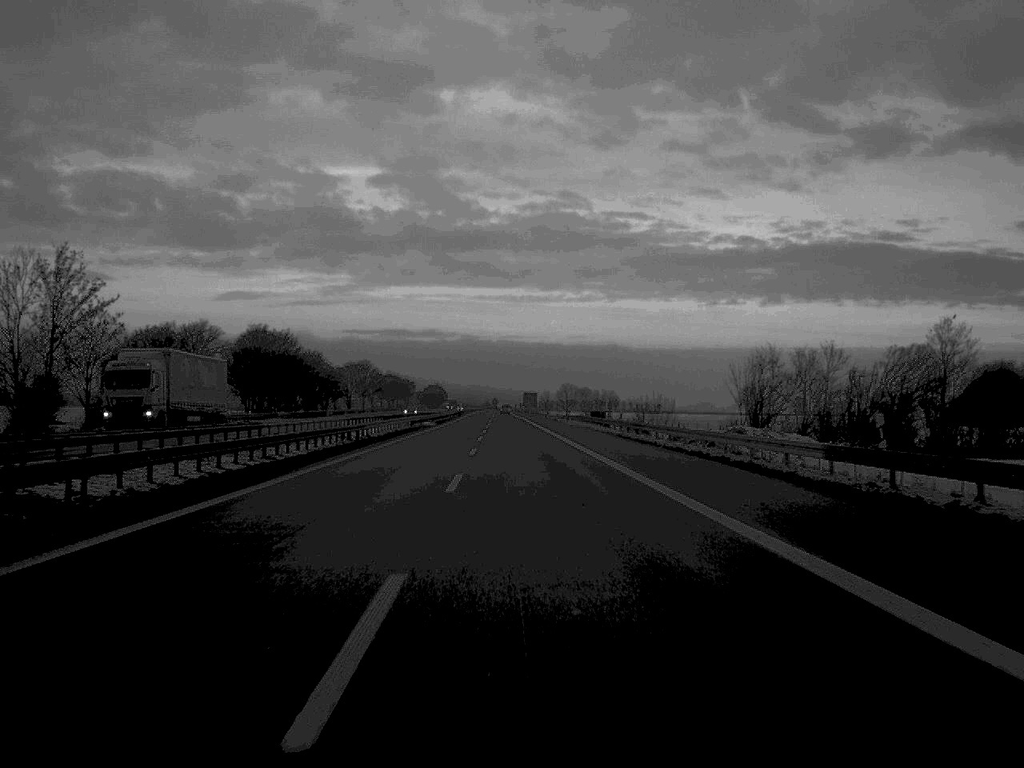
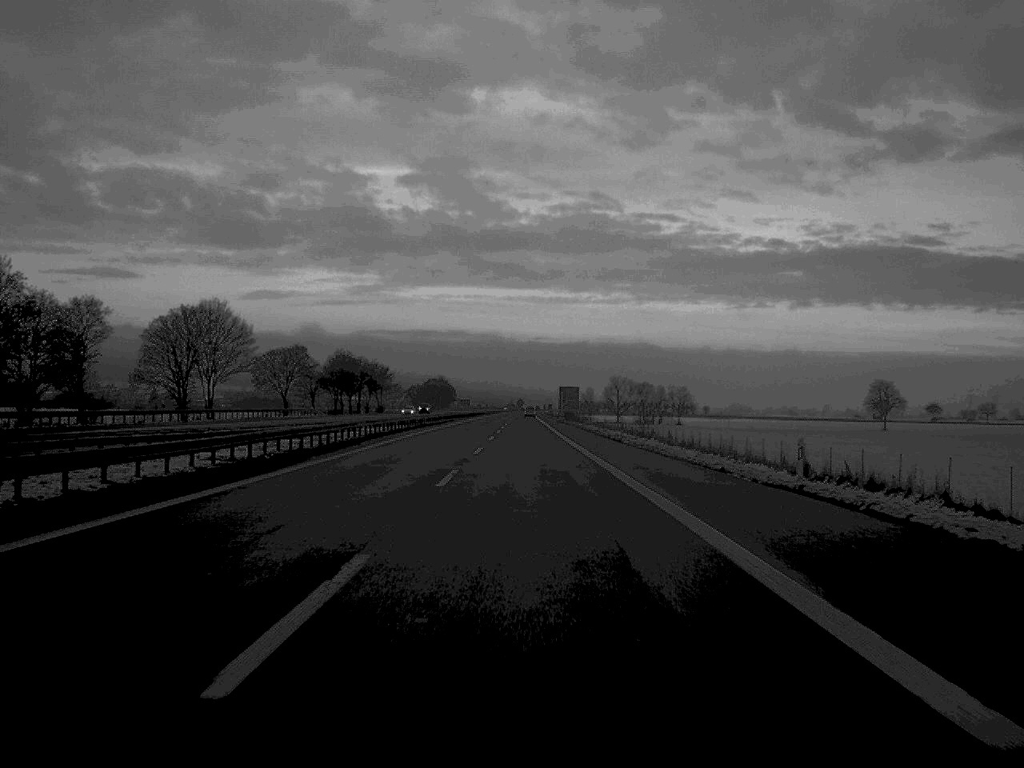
(-2.1, +141.4) m; -1°
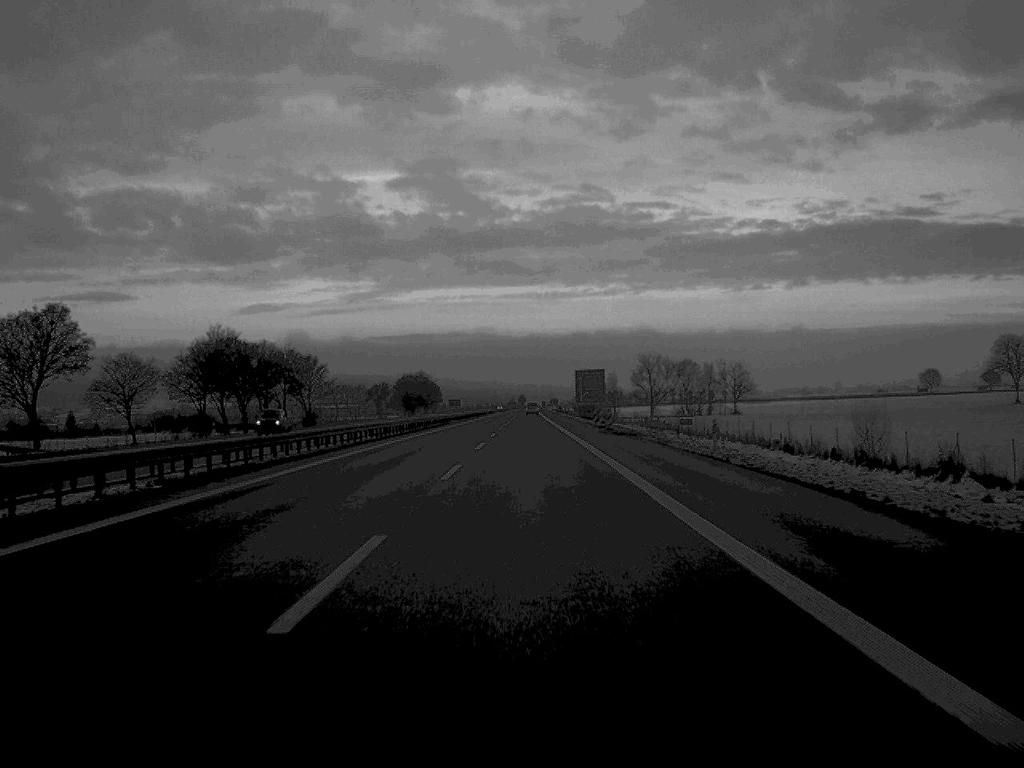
(0.0, +87.4) m; 0°
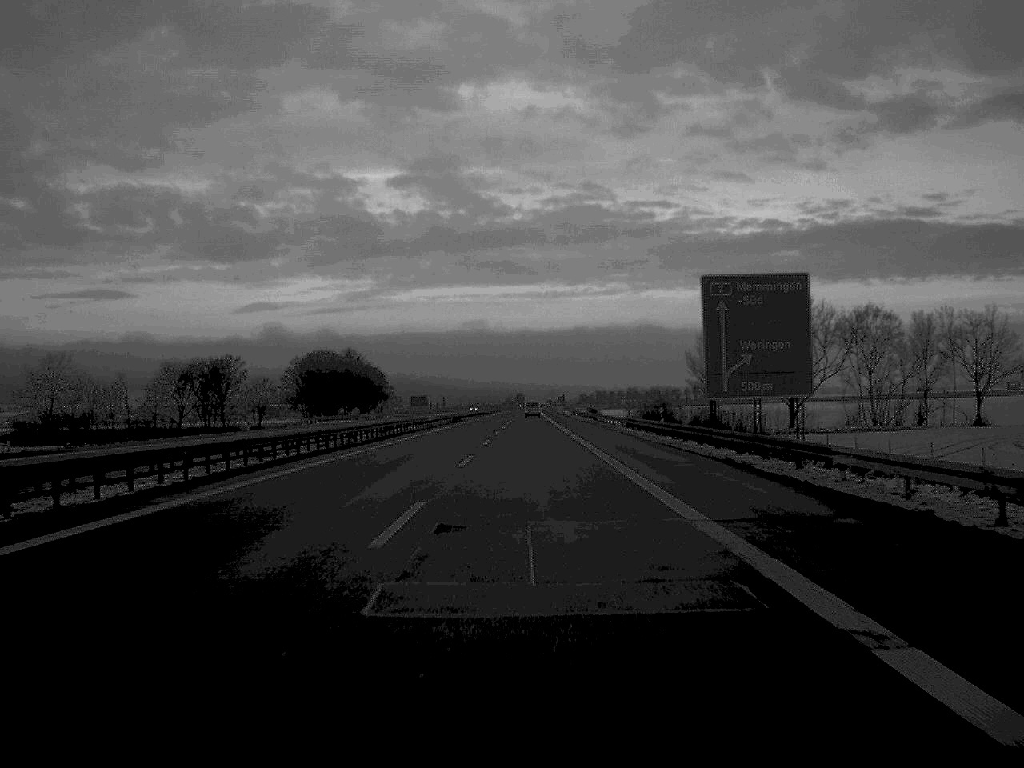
(0.0, +137.7) m; 0°
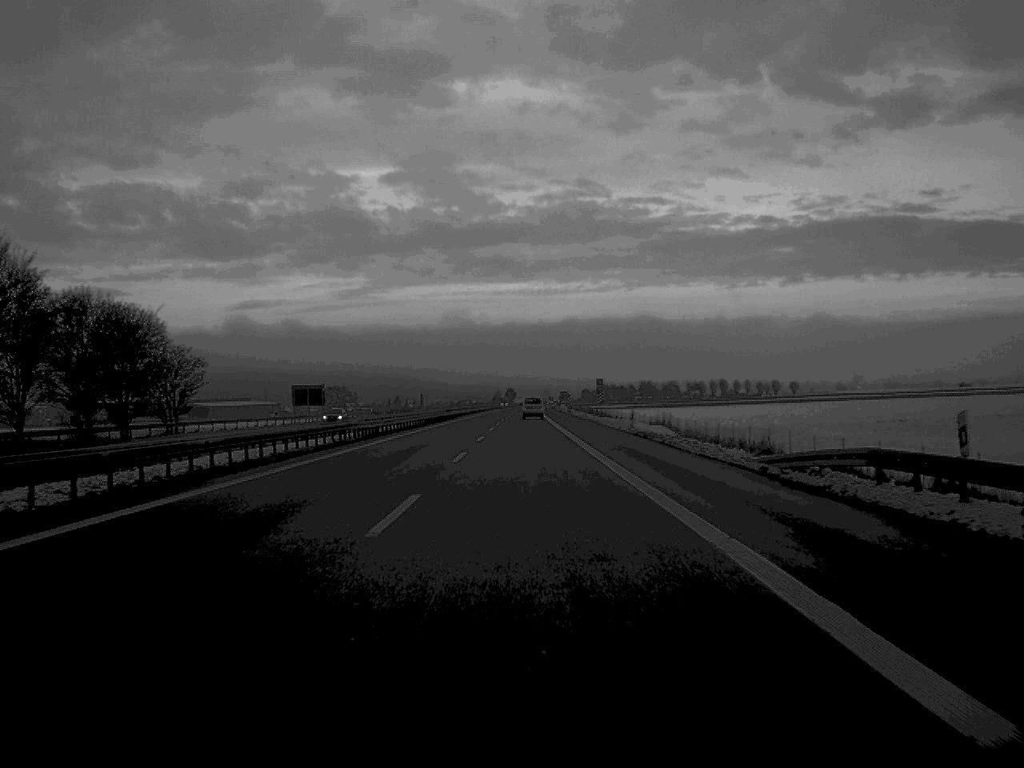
(+0.3, +142.0) m; 0°
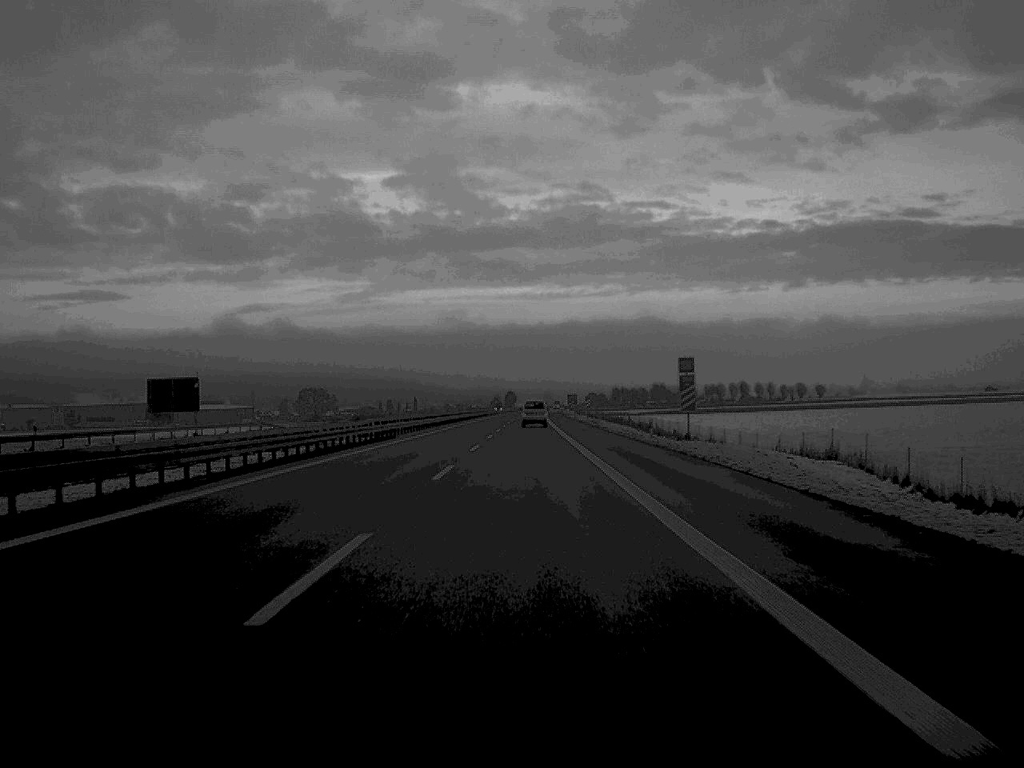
(0.0, +59.5) m; 0°
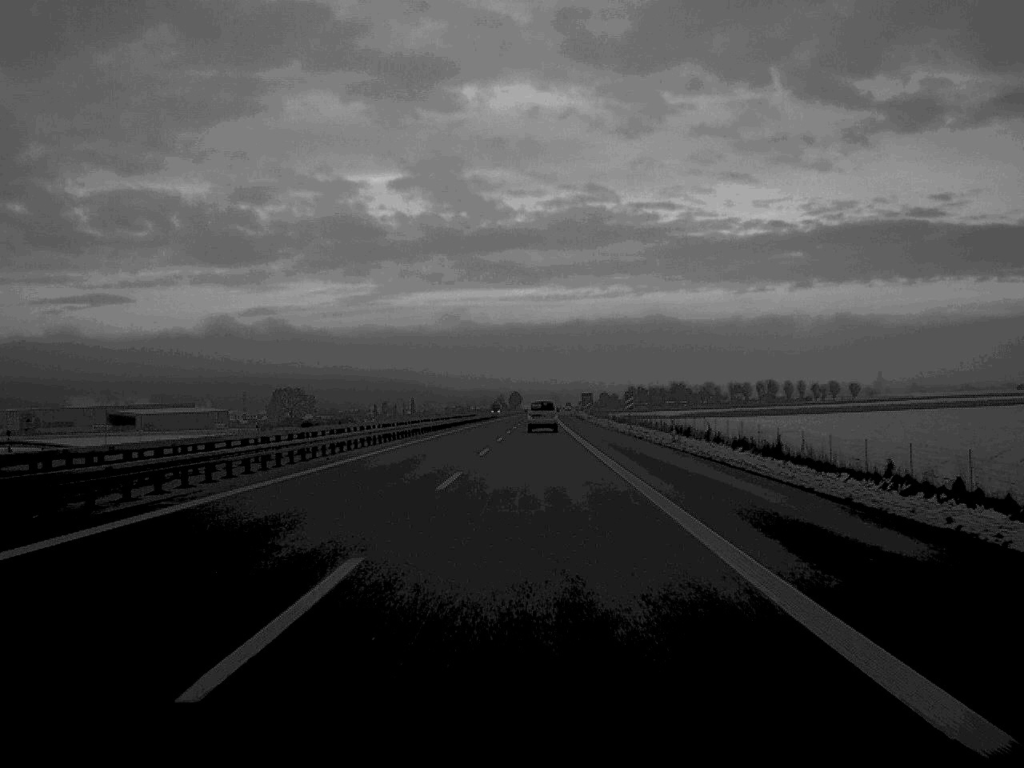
(-0.1, +55.9) m; 0°
